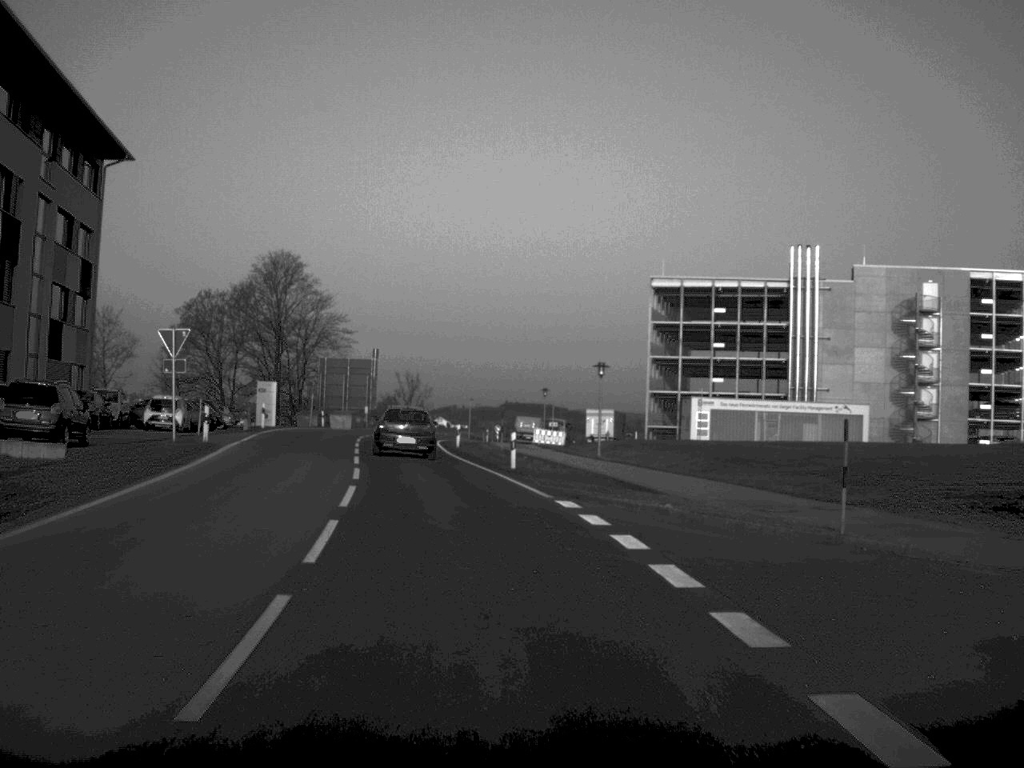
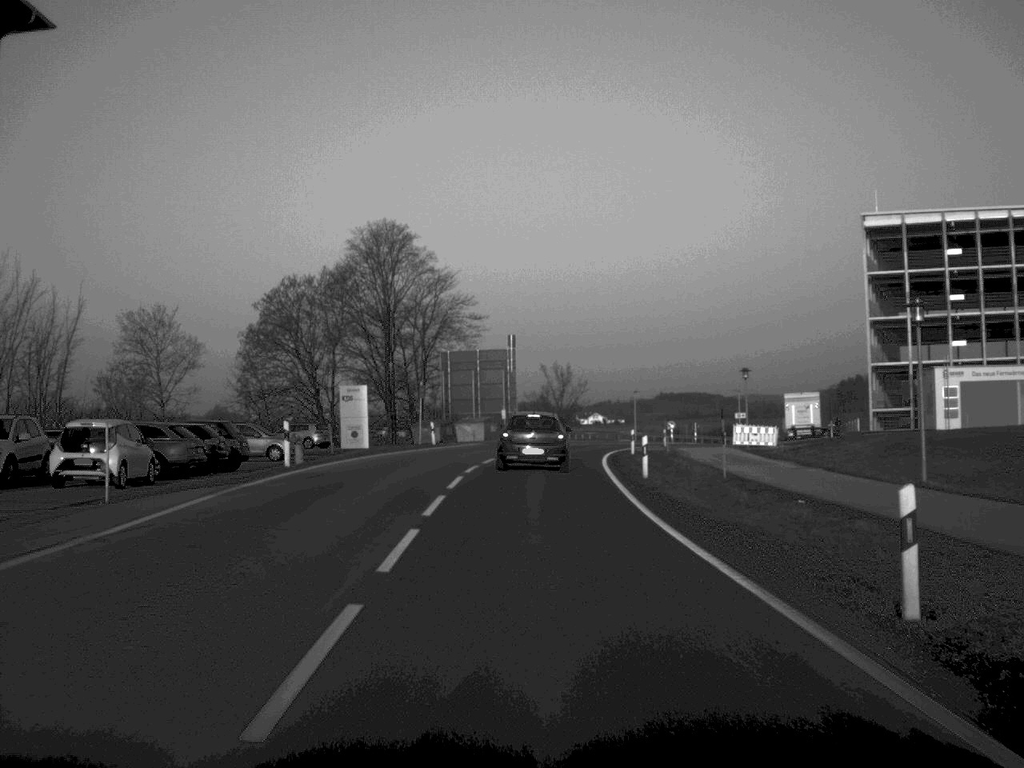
(-1.8, +24.5) m; -7°
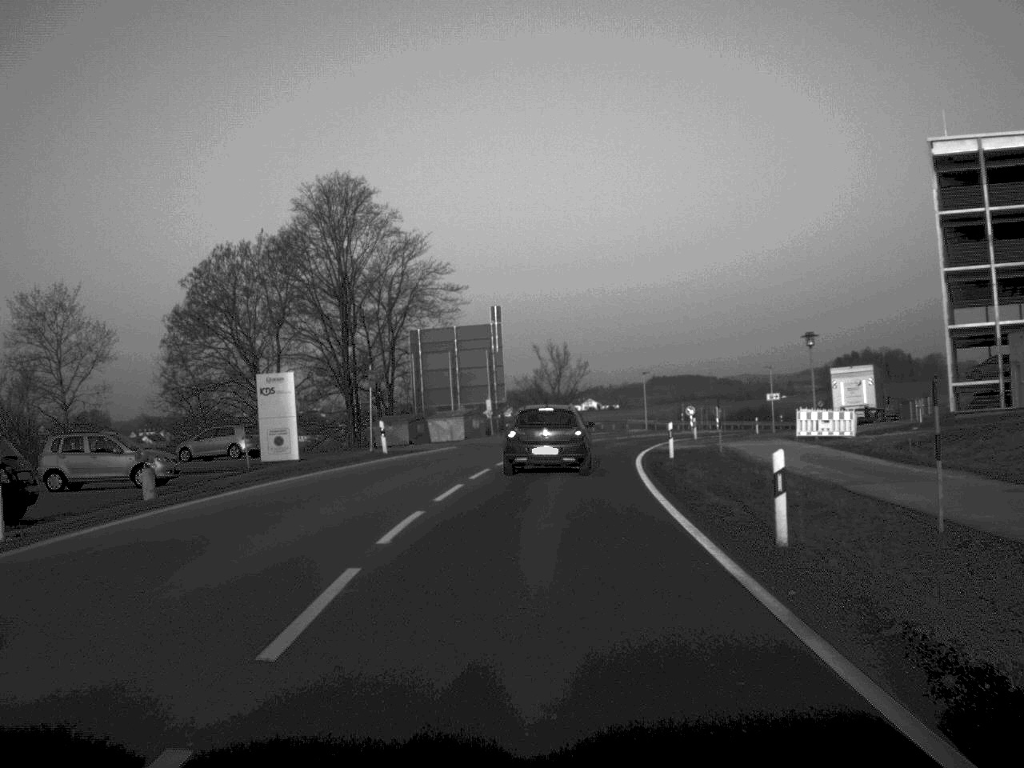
(0.0, +16.3) m; 0°
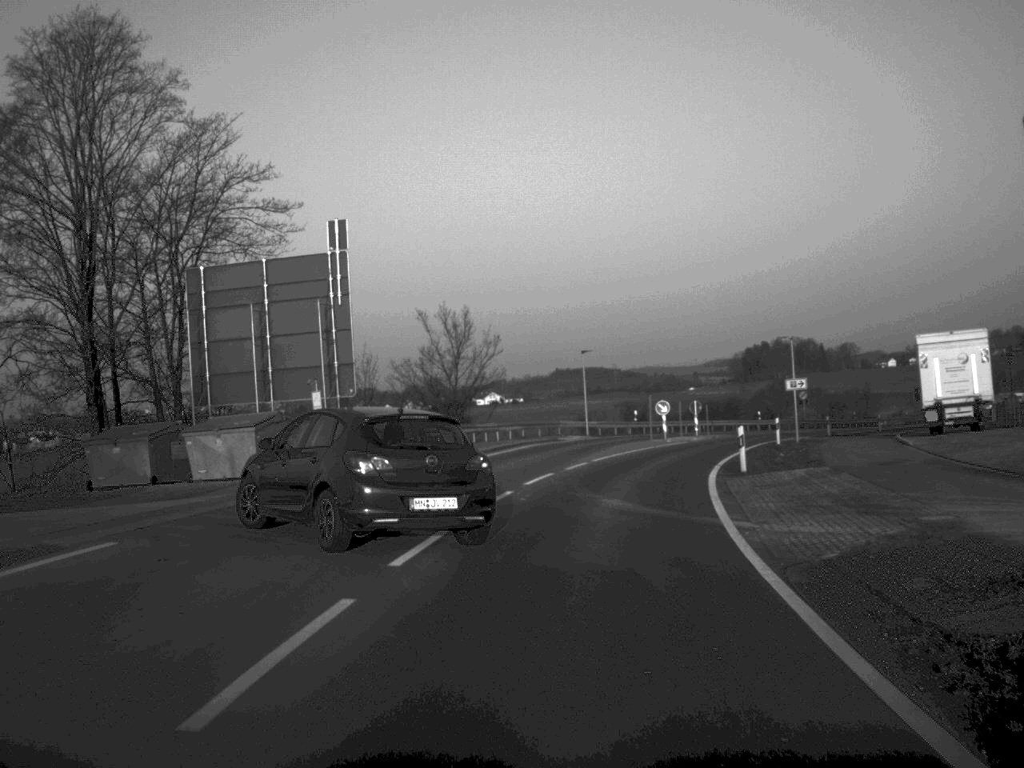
(+0.9, +31.2) m; +4°
